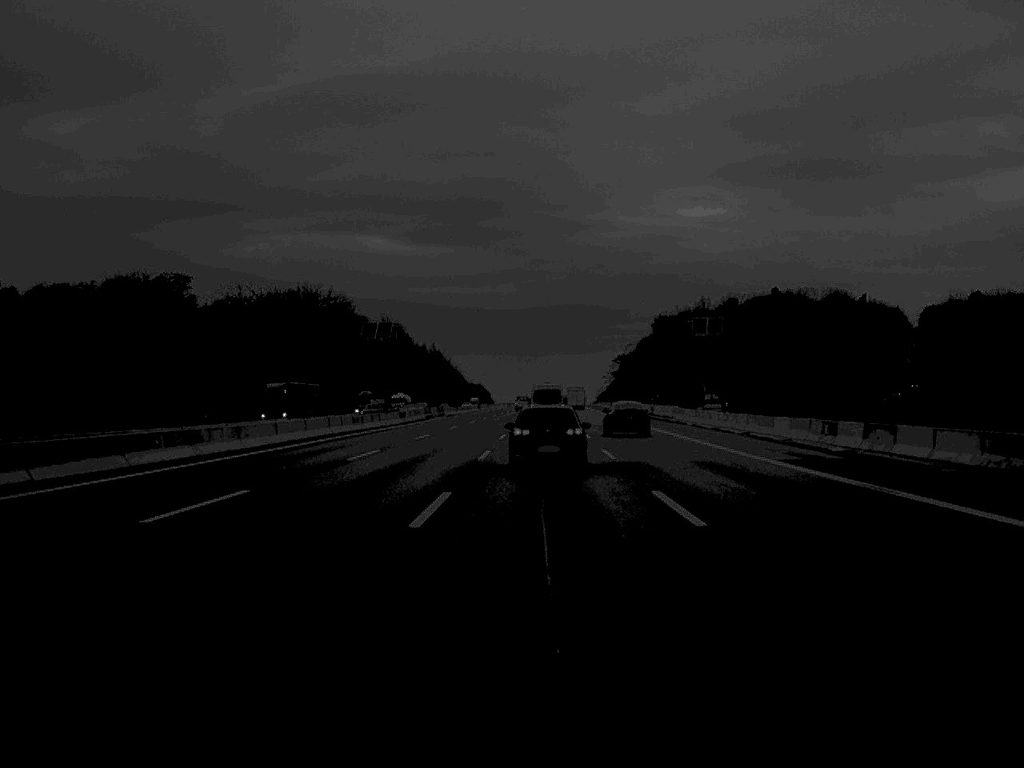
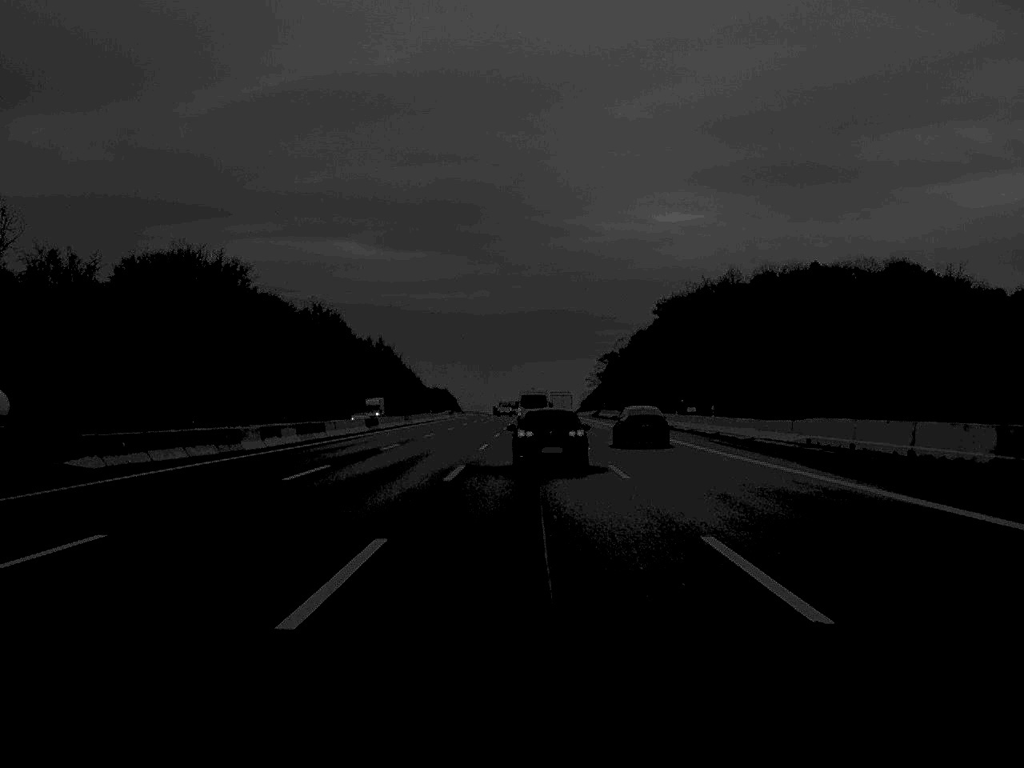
(+1.3, +97.3) m; +1°
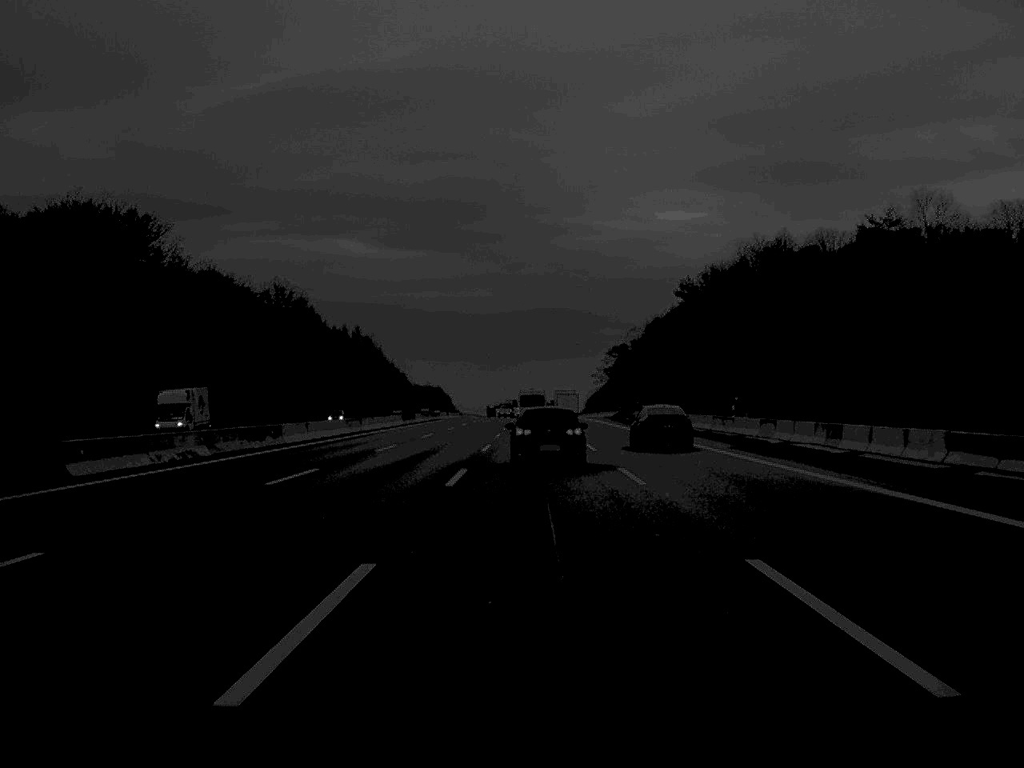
(0.0, +56.1) m; 0°
